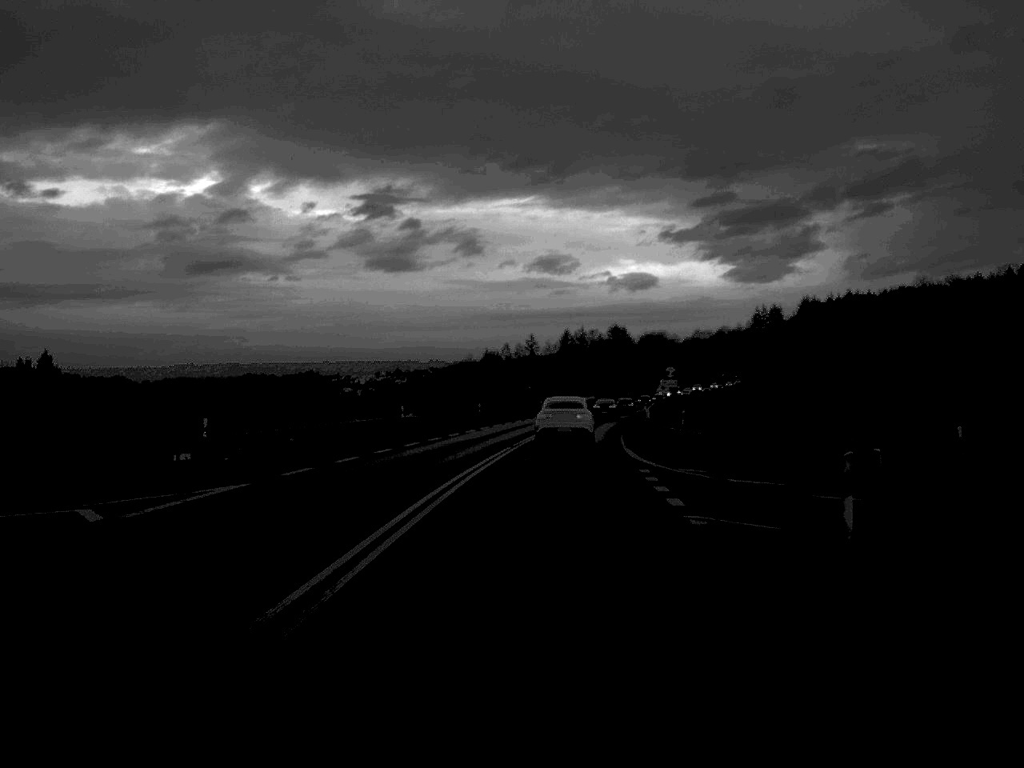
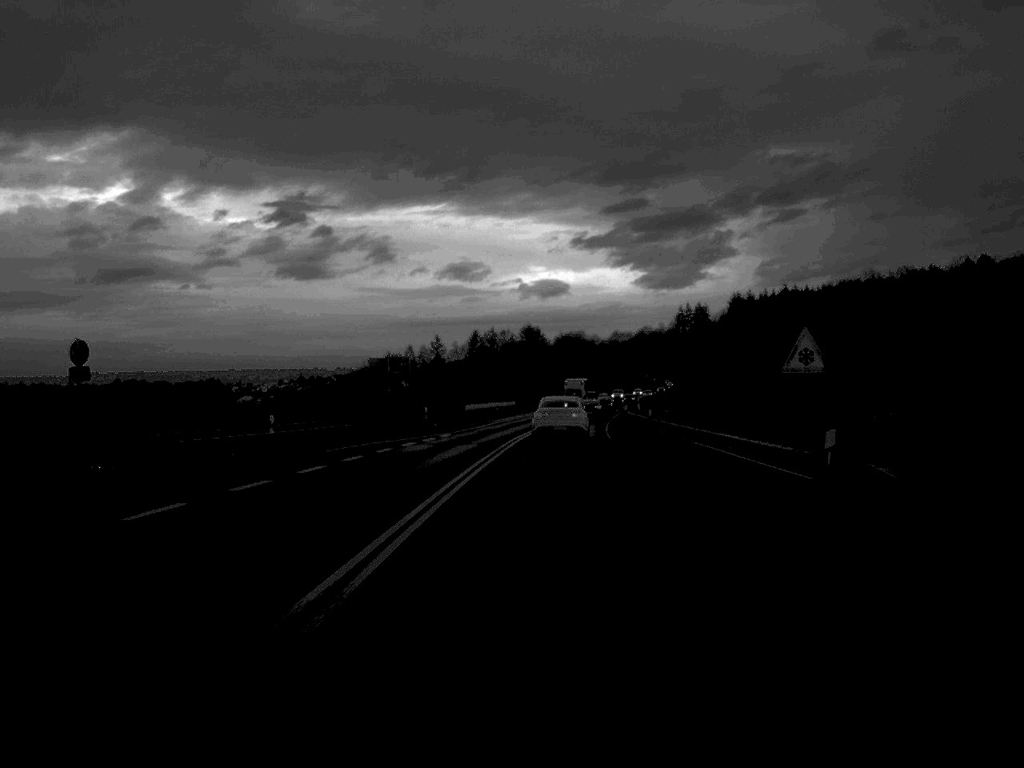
(+1.8, +52.1) m; +4°
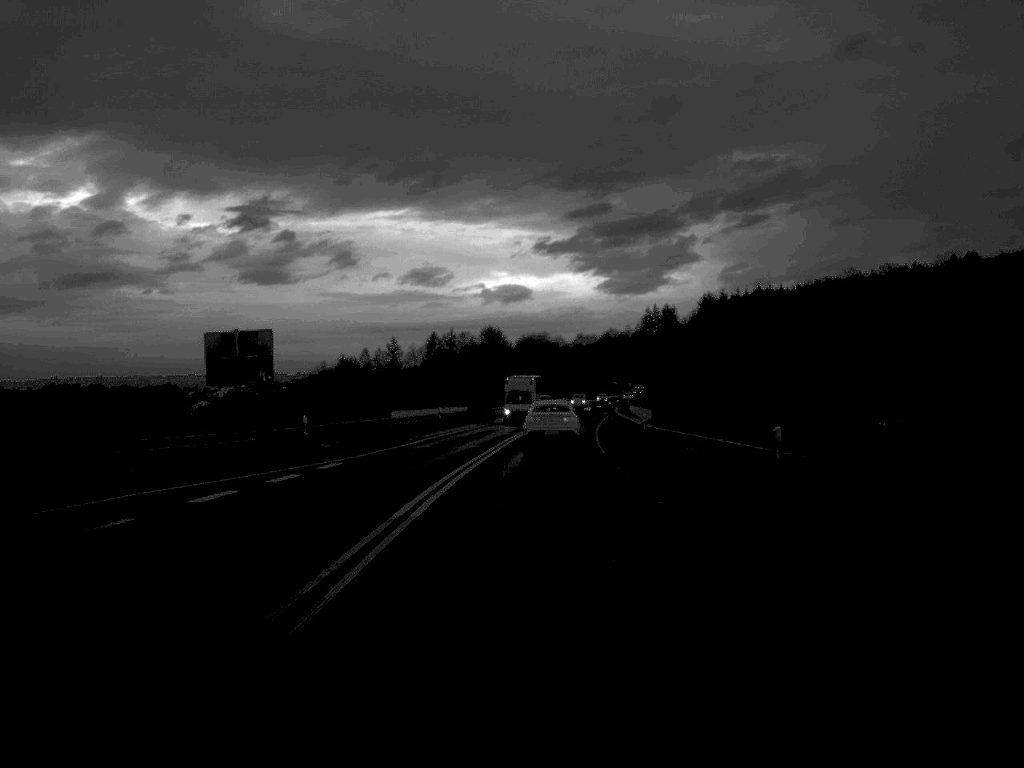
(+0.4, +25.7) m; +2°
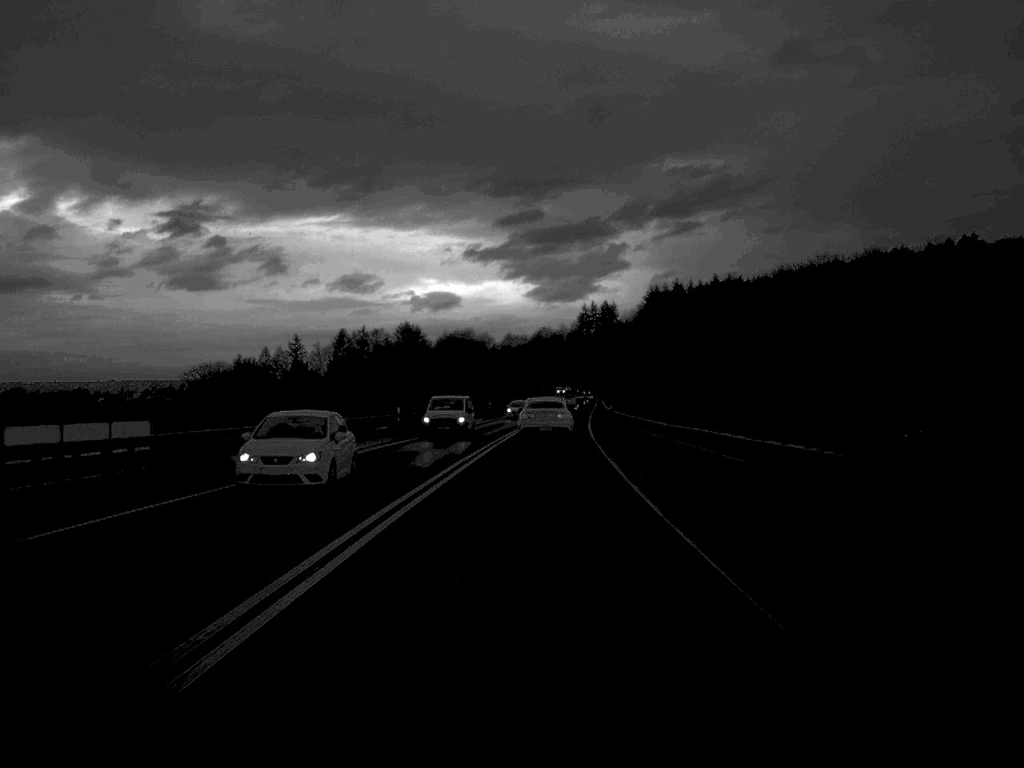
(+1.9, +66.6) m; +3°
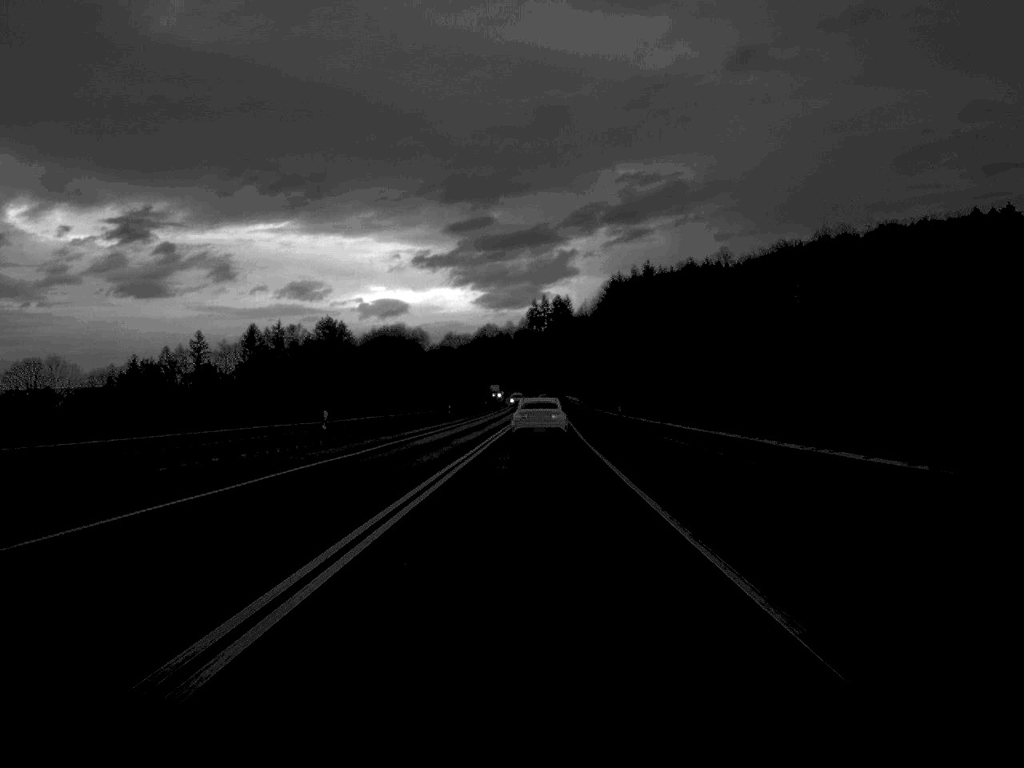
(+1.6, +67.6) m; +2°
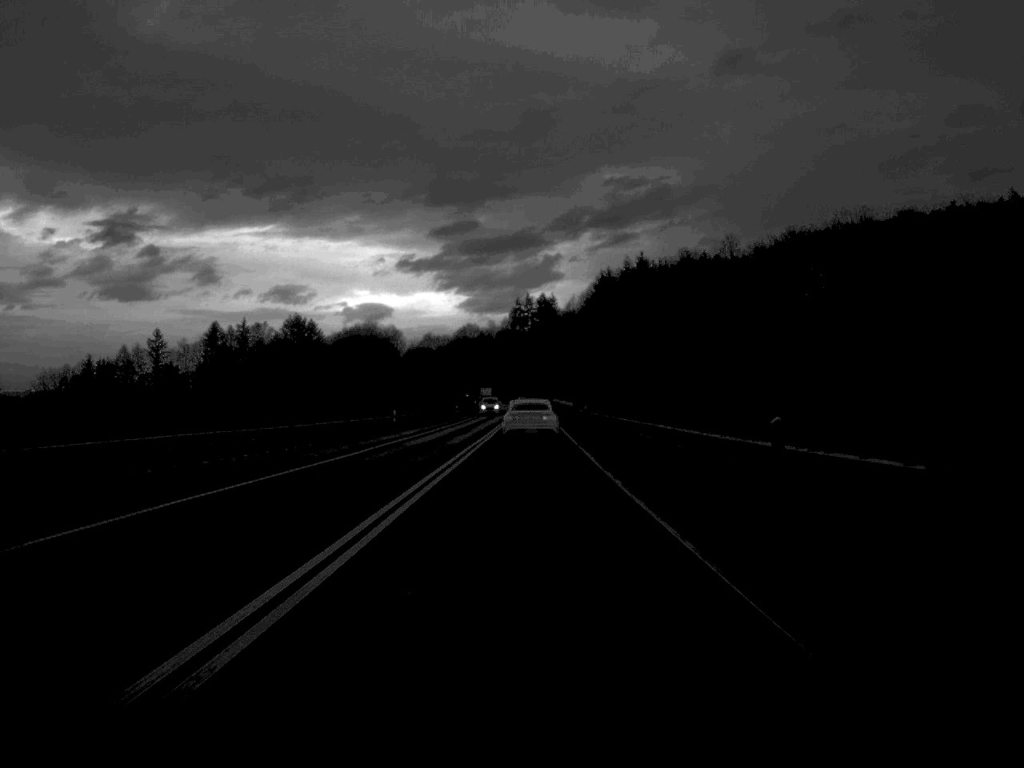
(+0.2, +28.0) m; +1°
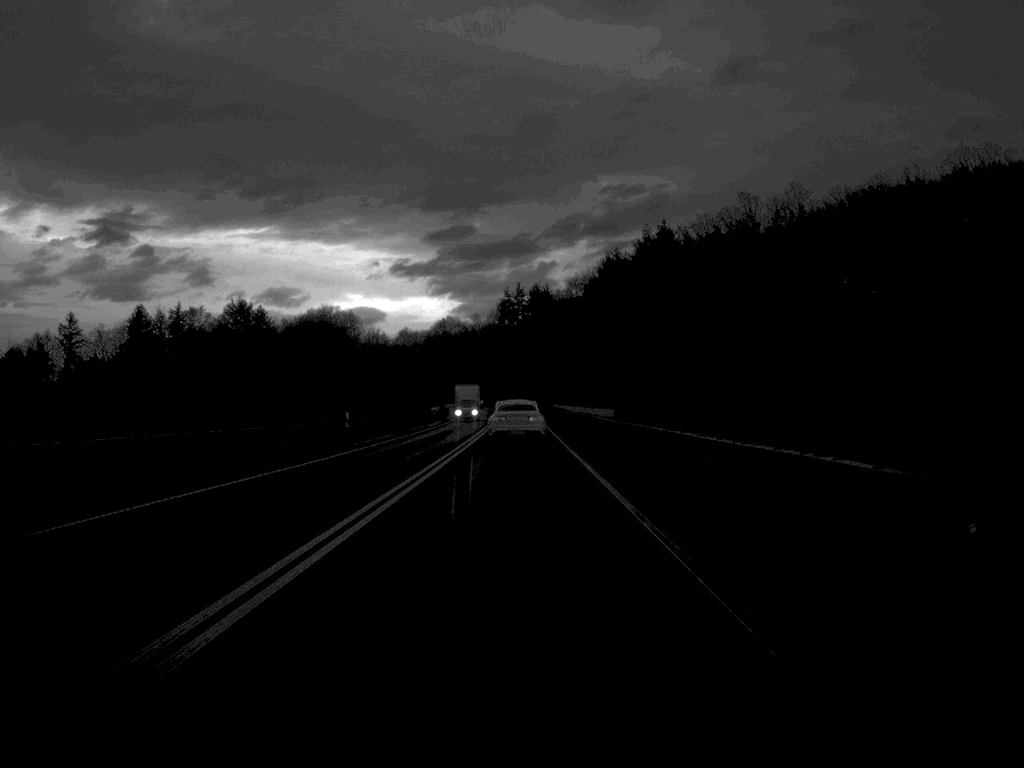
(+0.4, +65.2) m; 0°
